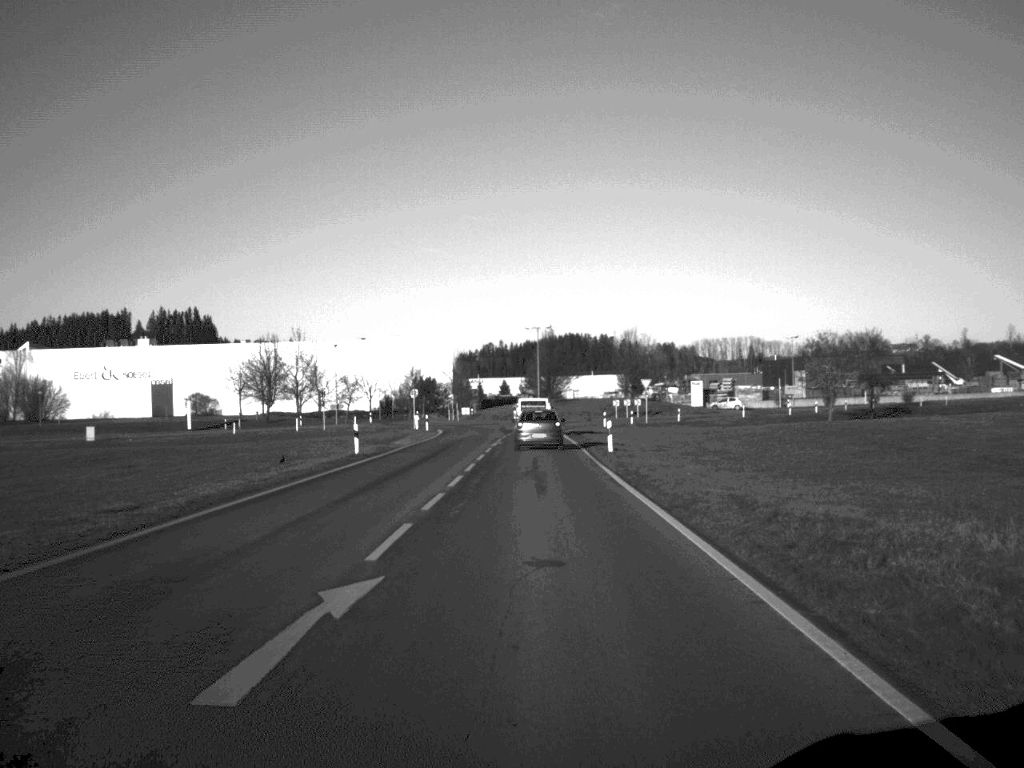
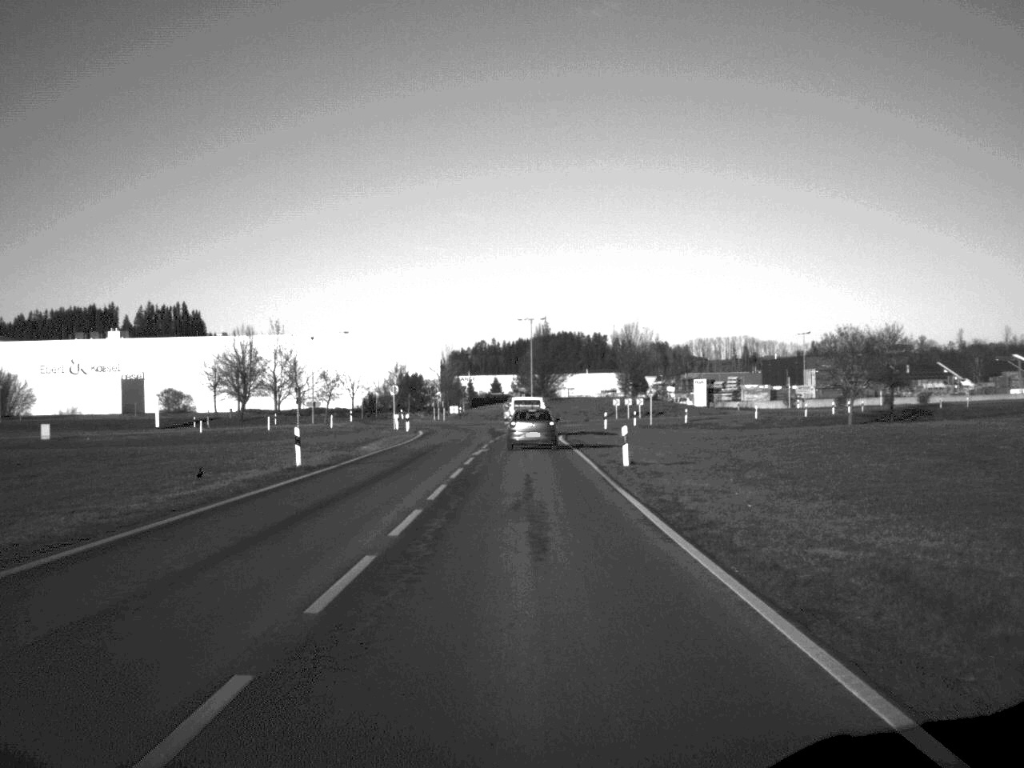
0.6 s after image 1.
(0.0, +9.4) m; 0°
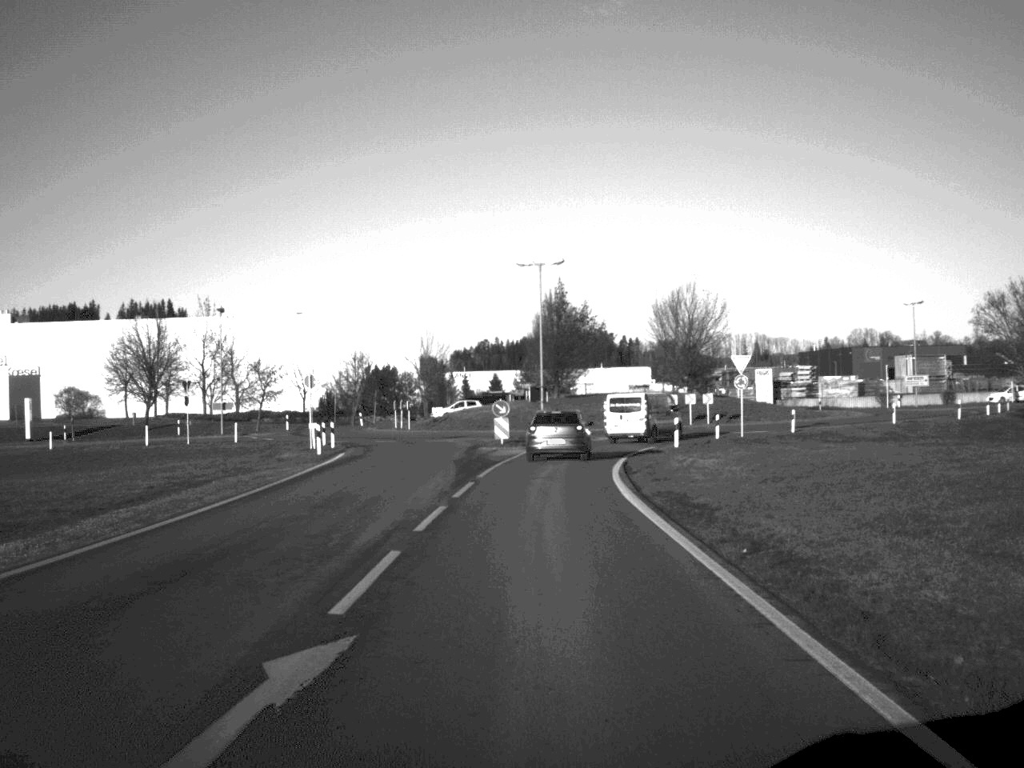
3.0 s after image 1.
(-0.1, +36.0) m; 0°
